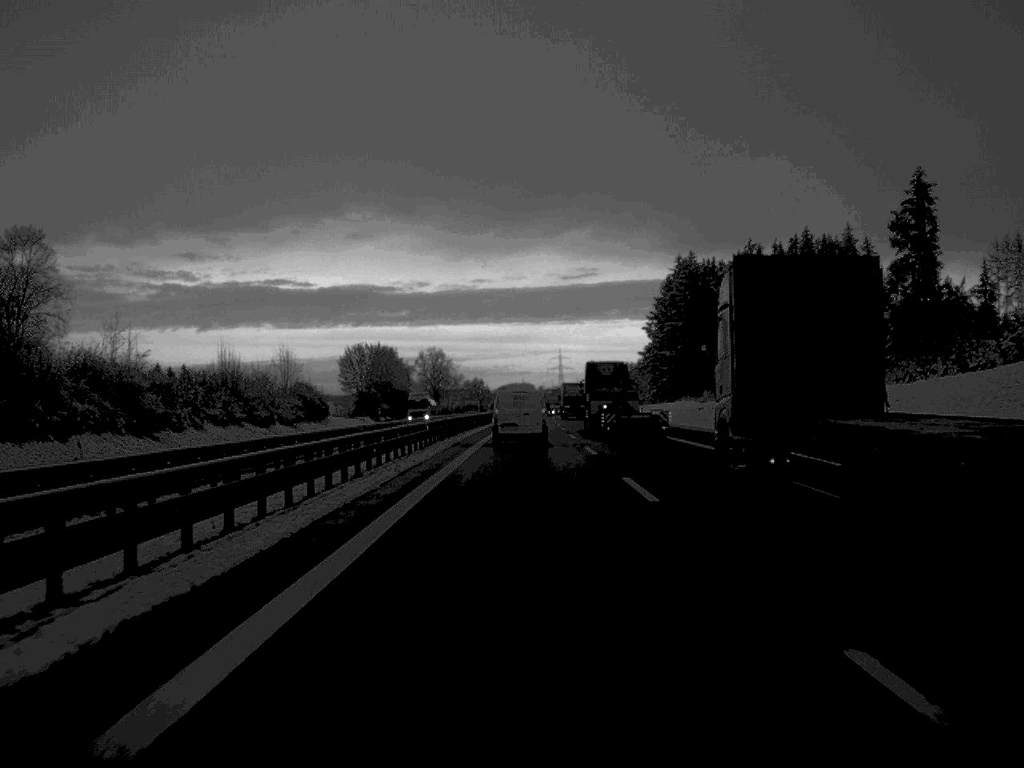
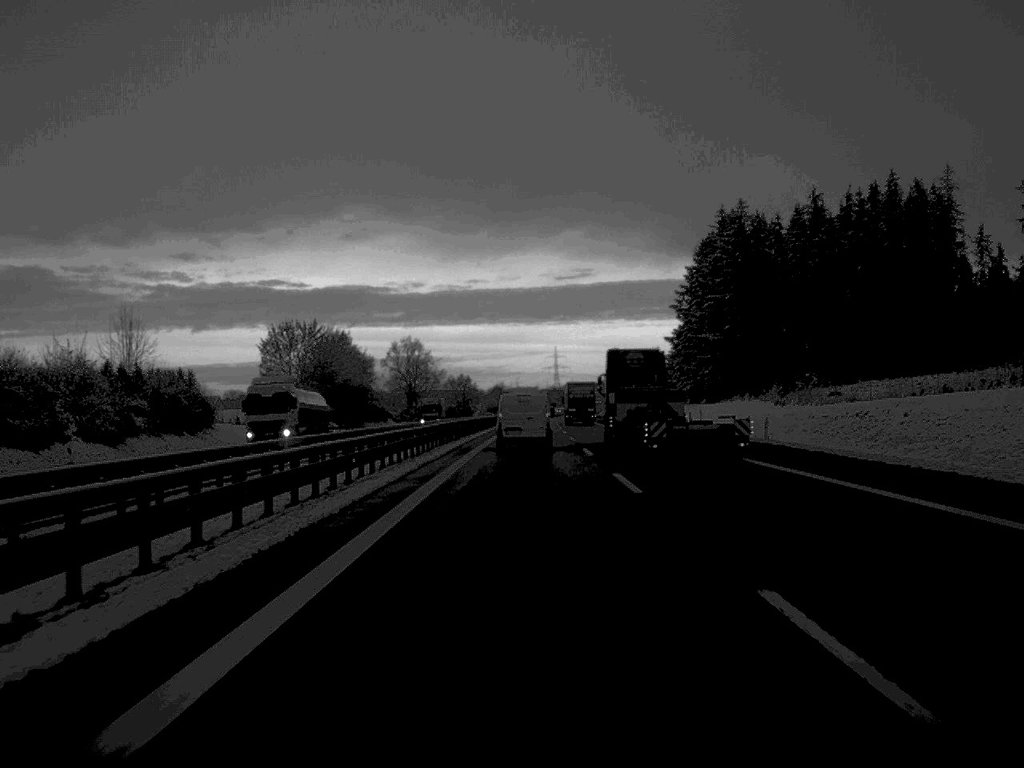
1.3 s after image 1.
(+0.1, +51.2) m; 0°
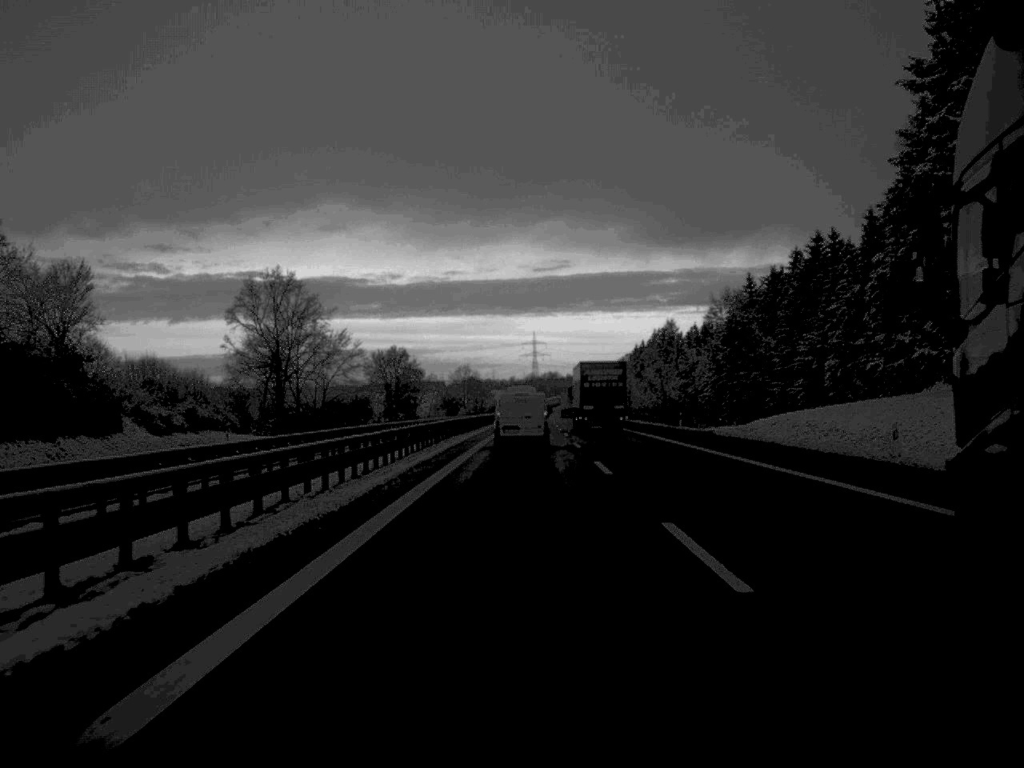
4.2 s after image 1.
(+1.1, +119.7) m; +1°
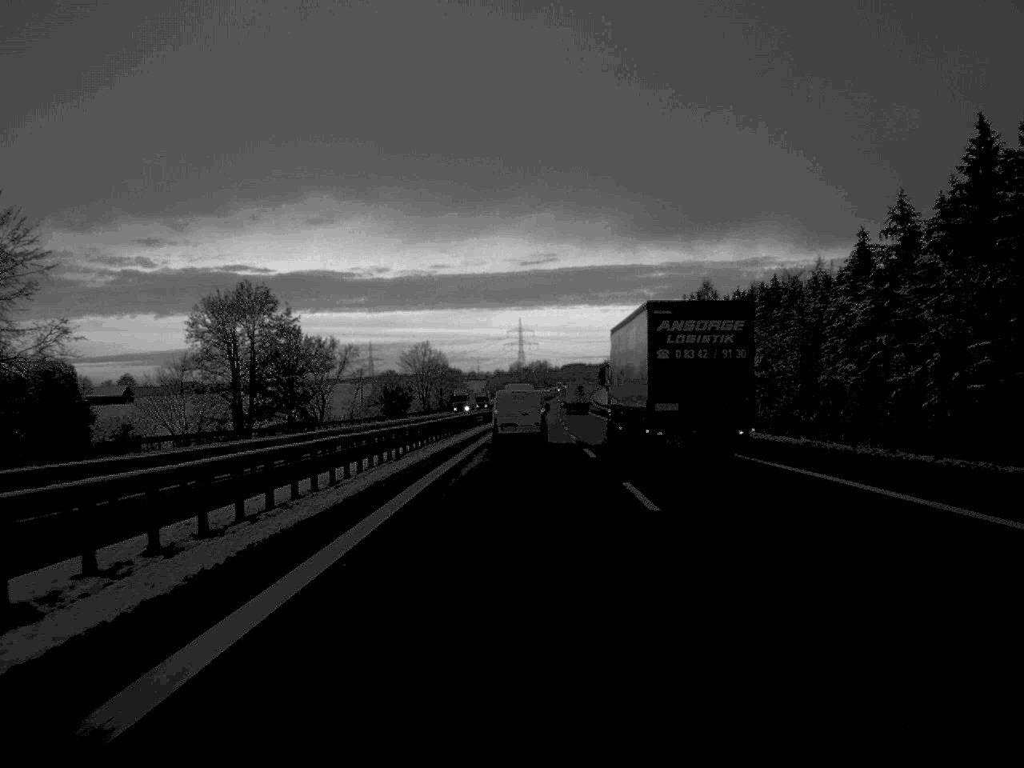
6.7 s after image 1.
(+0.6, +100.5) m; +1°
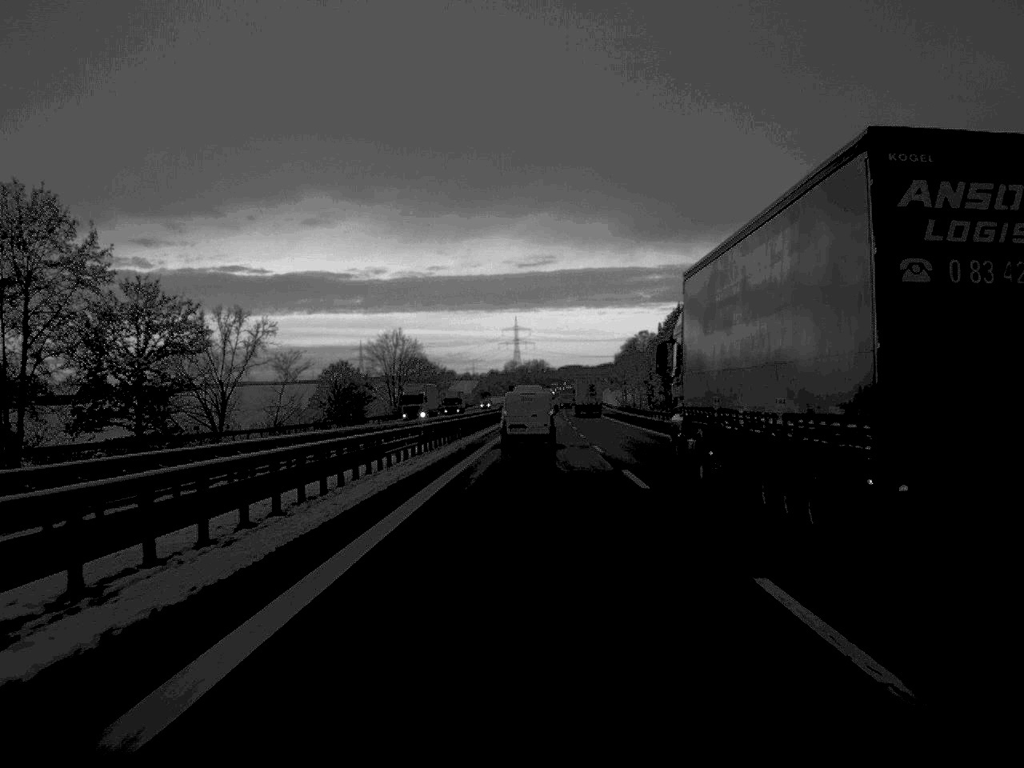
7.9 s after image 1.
(0.0, +48.8) m; 0°
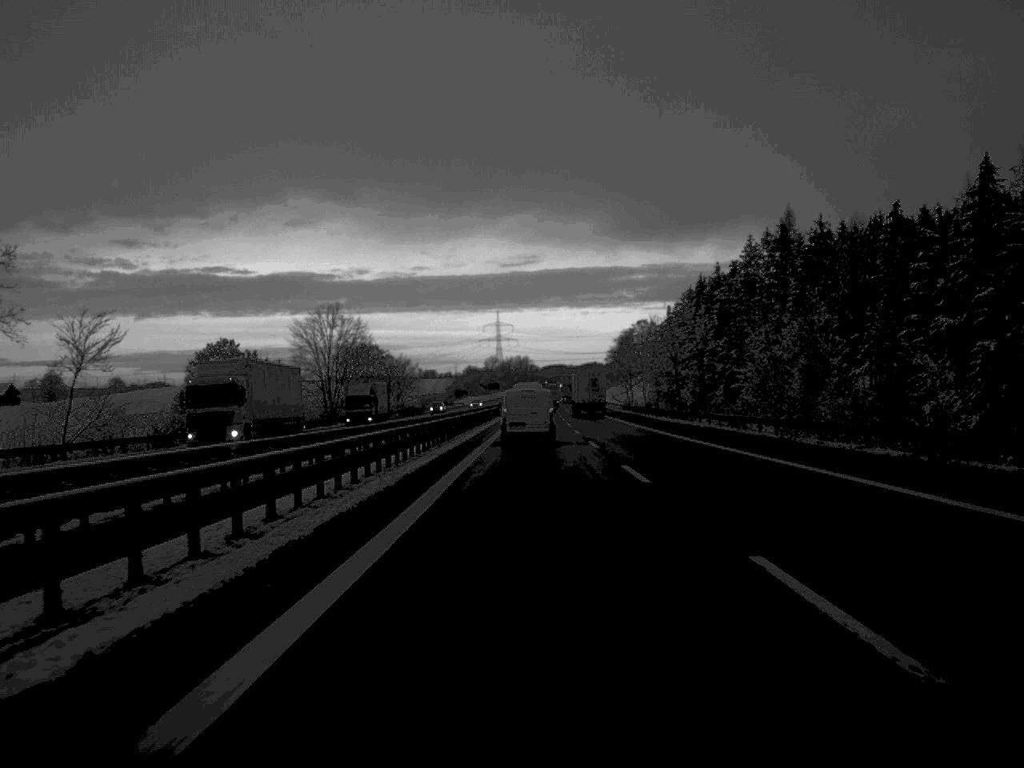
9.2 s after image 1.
(+0.4, +52.5) m; +1°
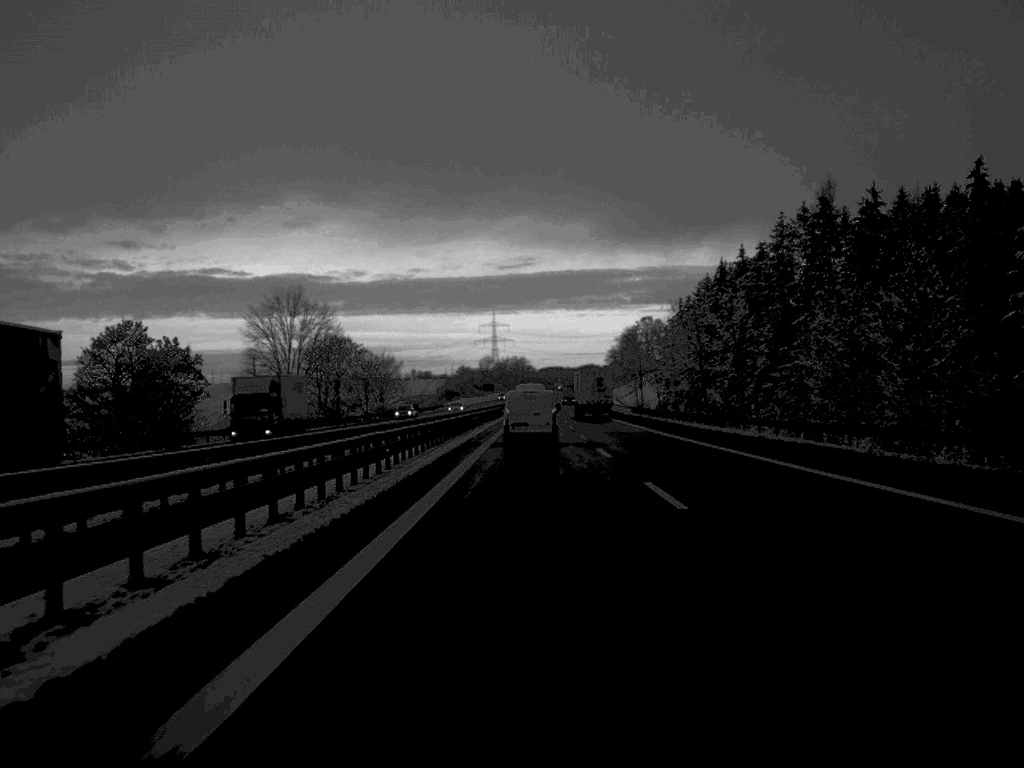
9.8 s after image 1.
(0.0, +24.0) m; 0°
